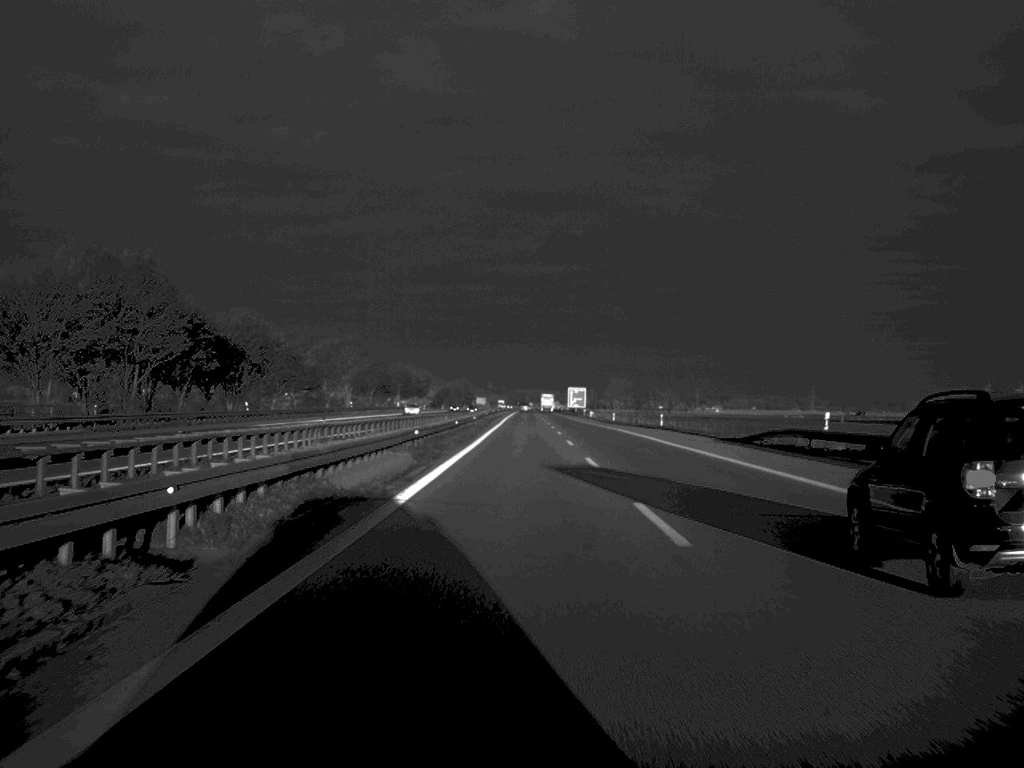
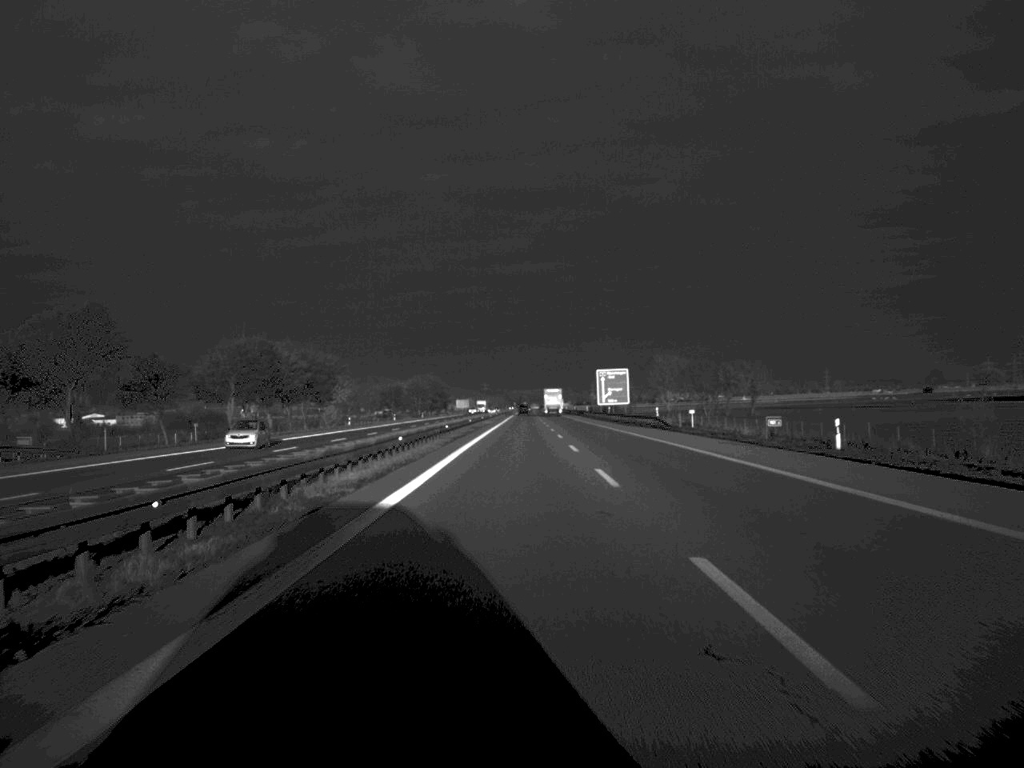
(+0.3, +150.8) m; 0°
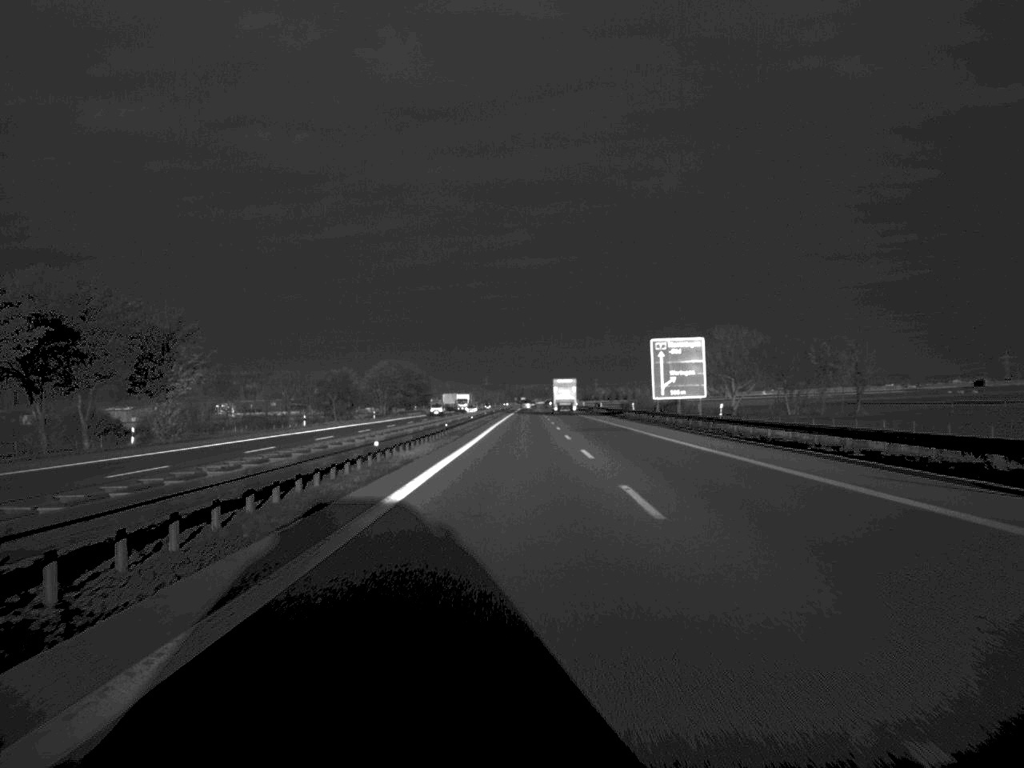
(-0.1, +78.3) m; 0°
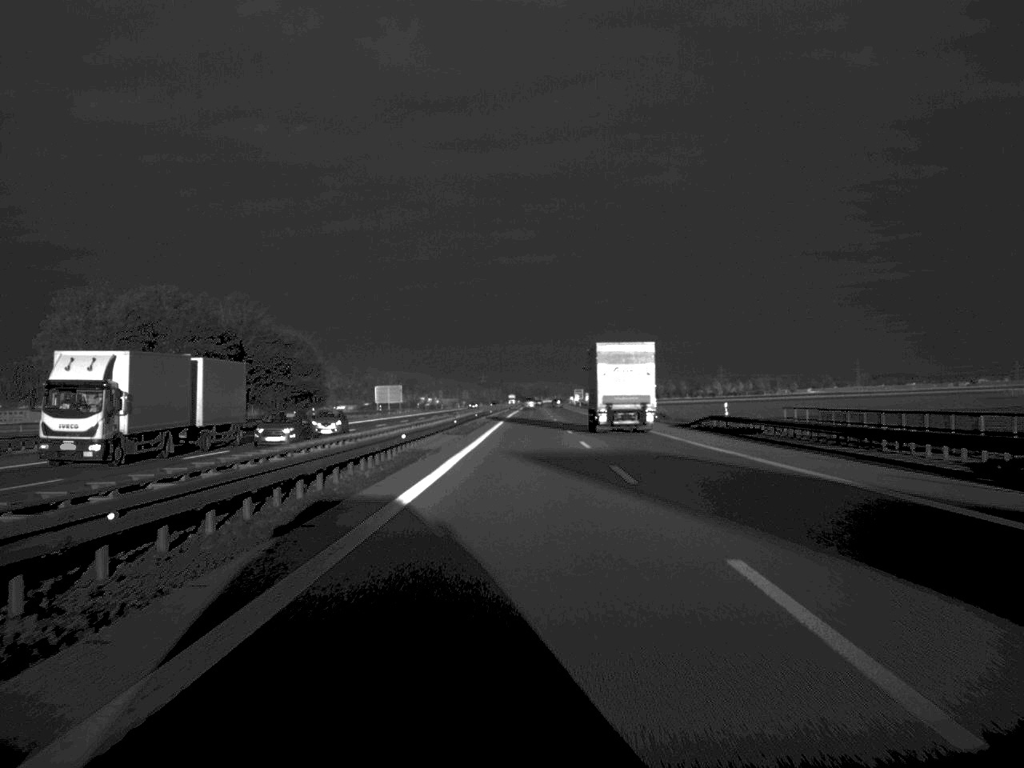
(0.0, +154.9) m; 0°
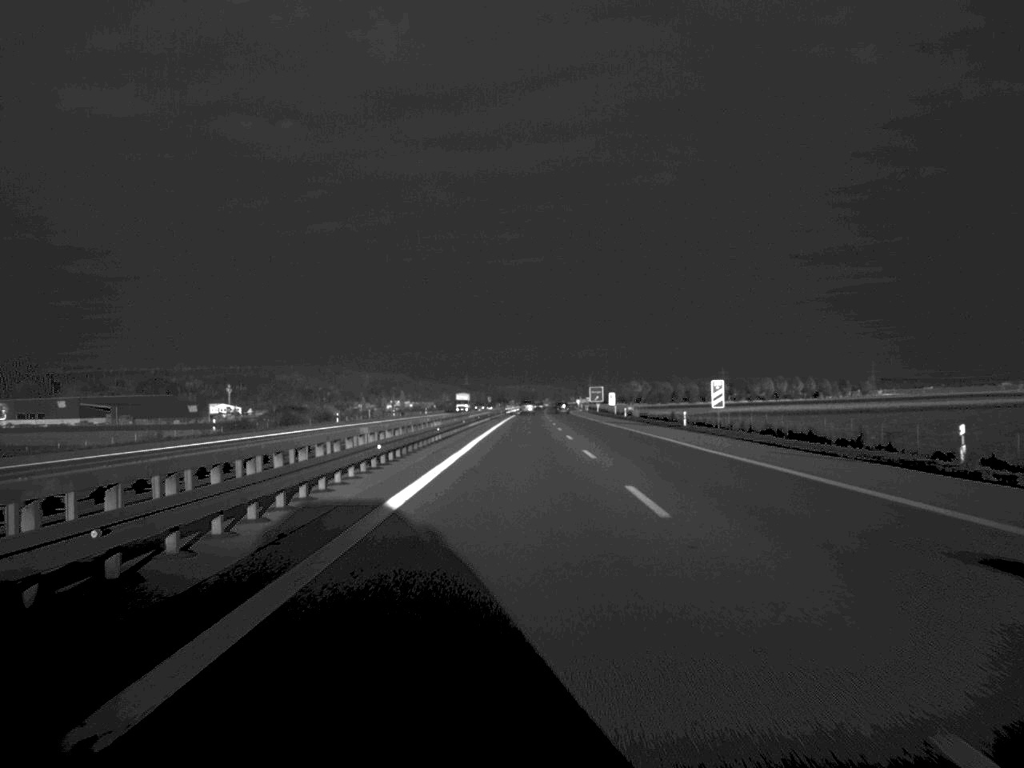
(+0.8, +184.6) m; +1°
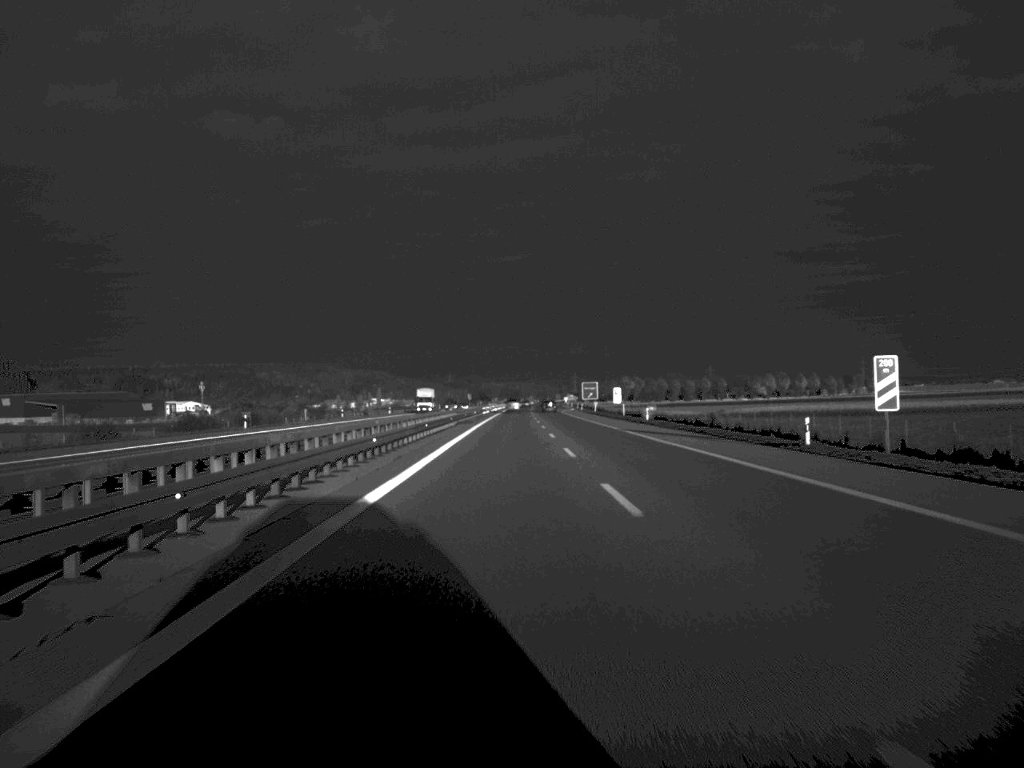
(+0.2, +34.8) m; +1°
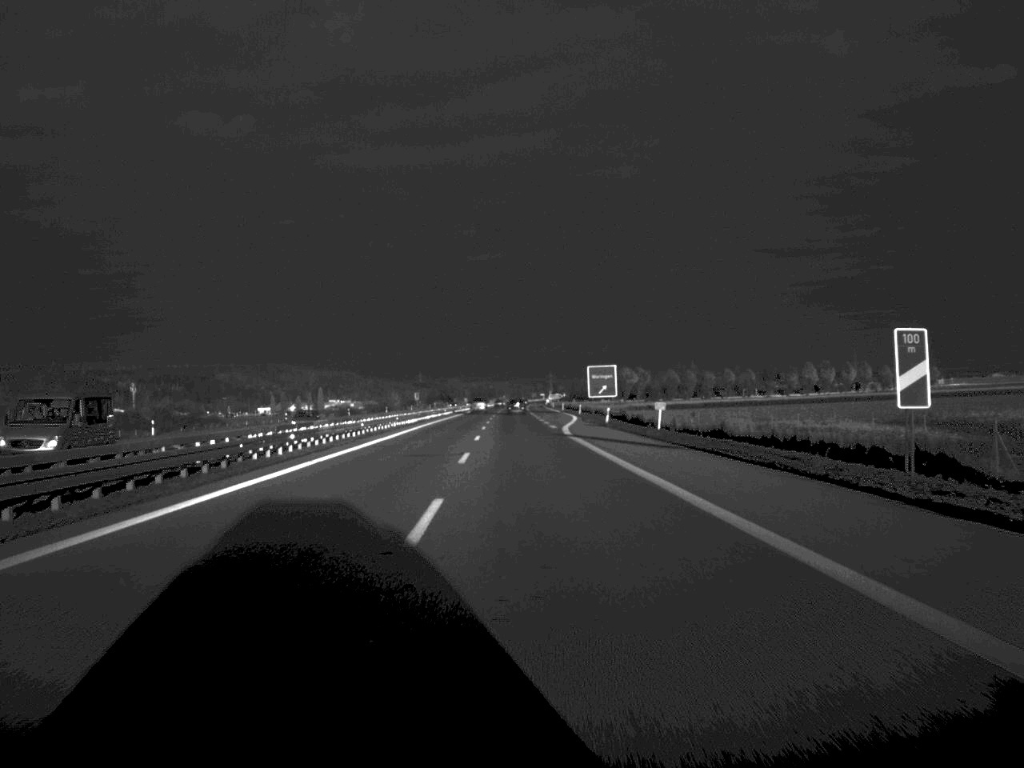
(+1.7, +110.9) m; +1°
